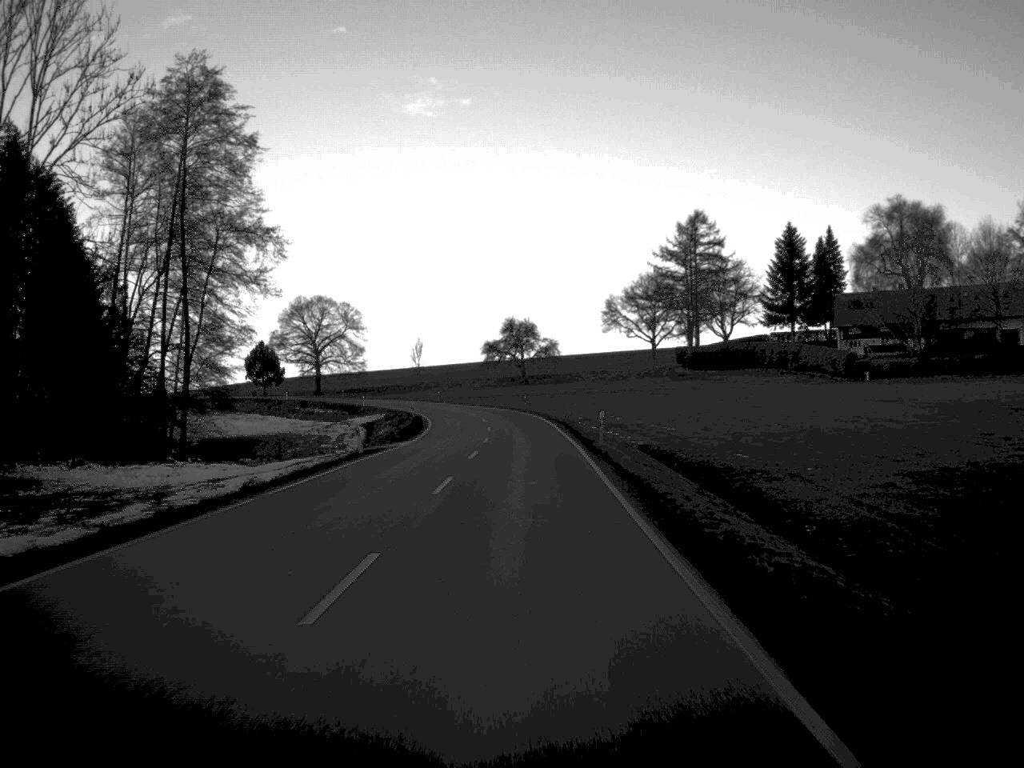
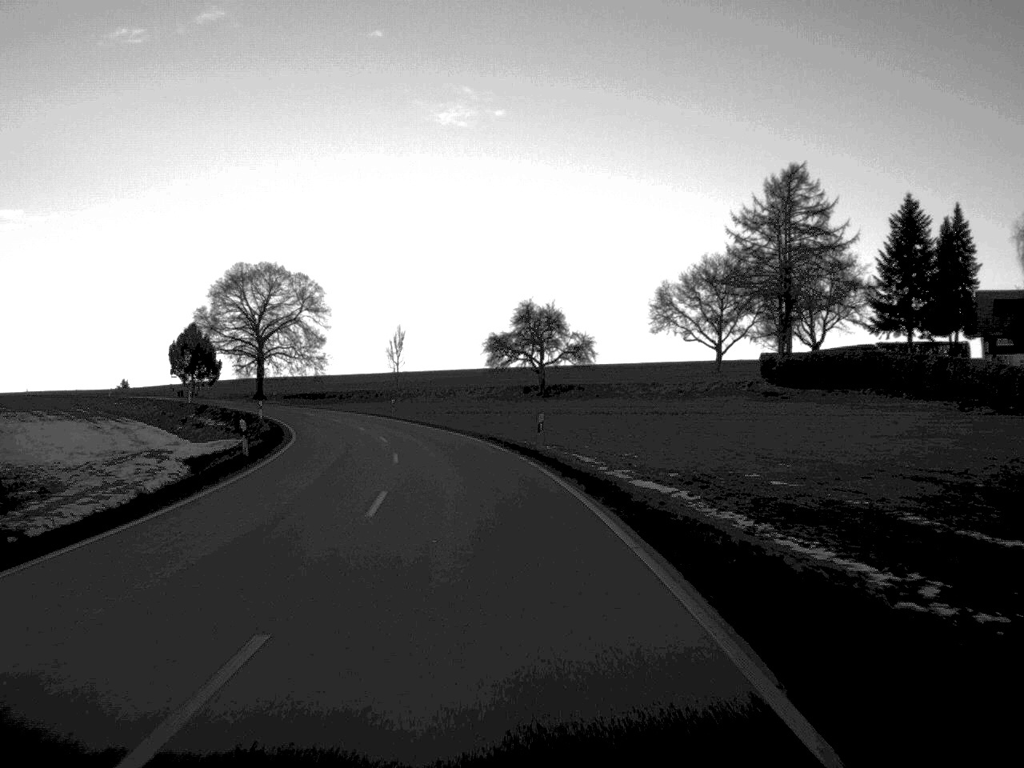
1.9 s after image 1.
(0.0, +52.2) m; -1°
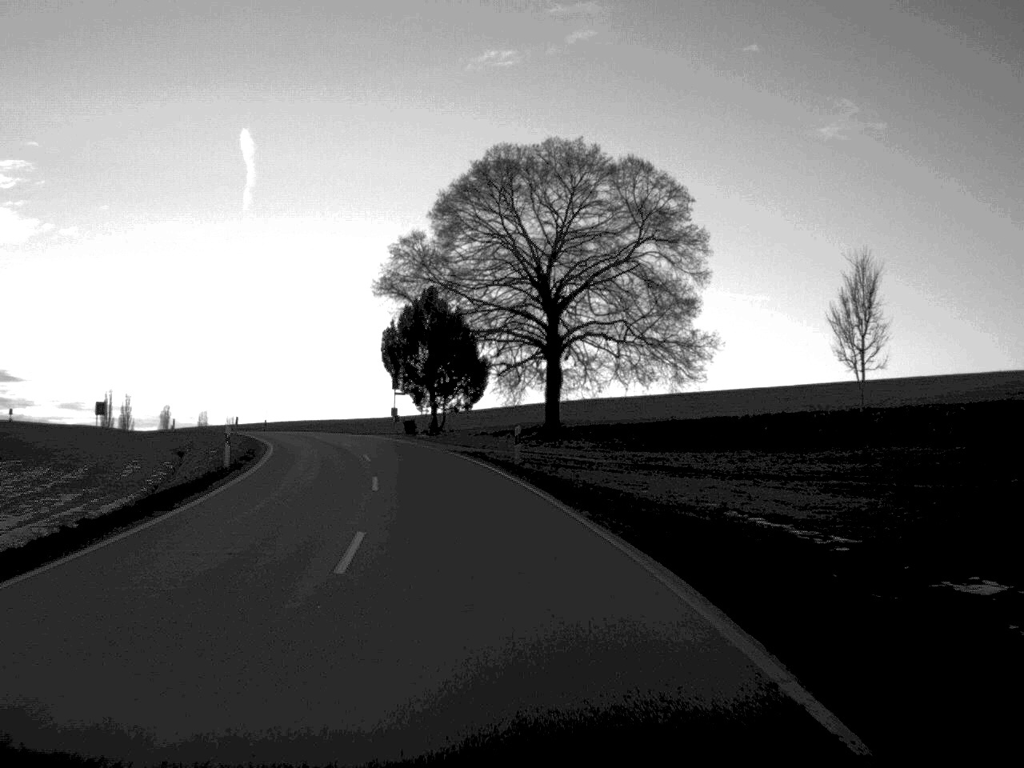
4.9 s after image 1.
(-11.2, +75.3) m; -18°
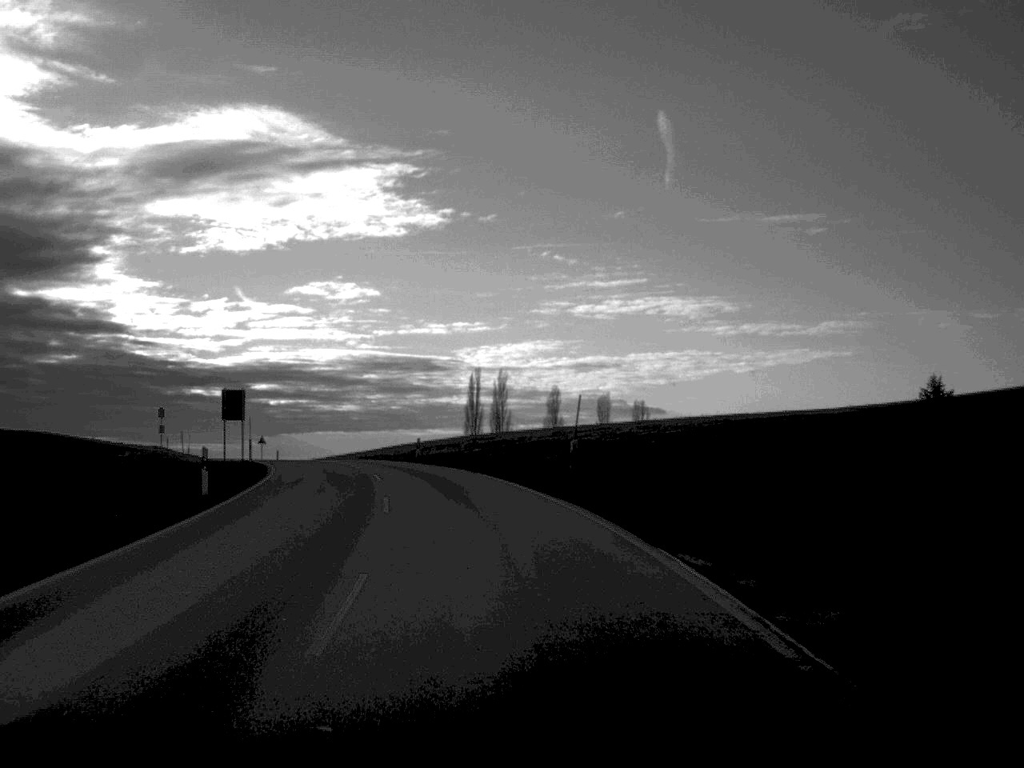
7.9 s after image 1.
(-12.8, +74.5) m; -19°
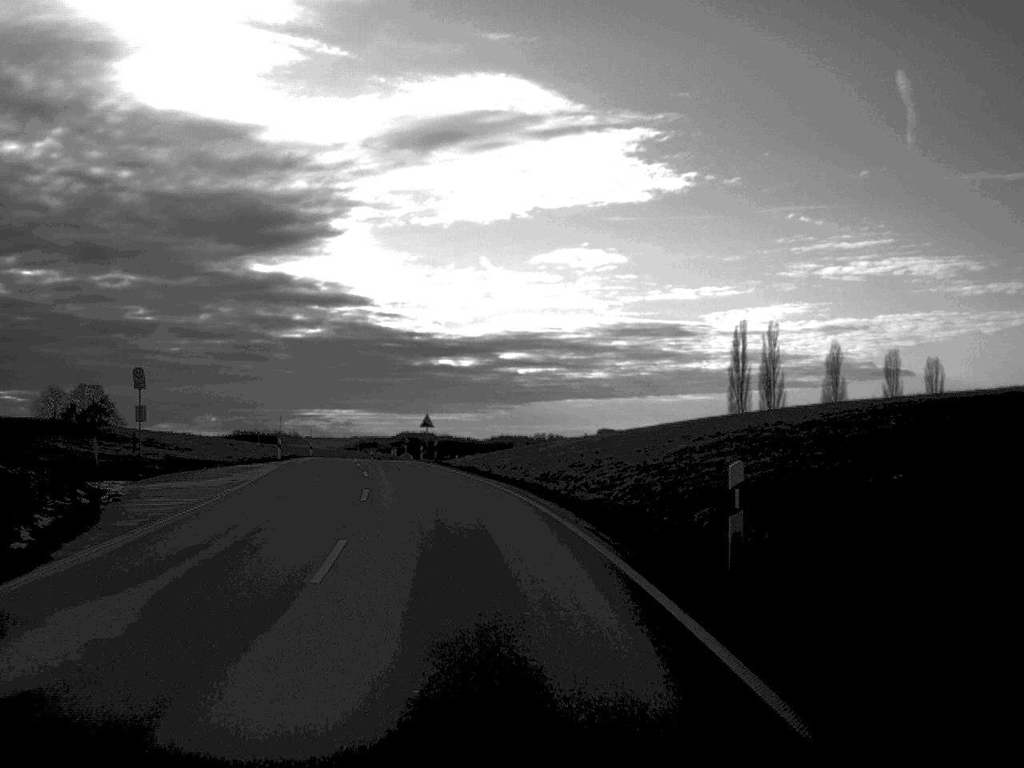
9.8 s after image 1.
(-4.3, +44.0) m; -11°
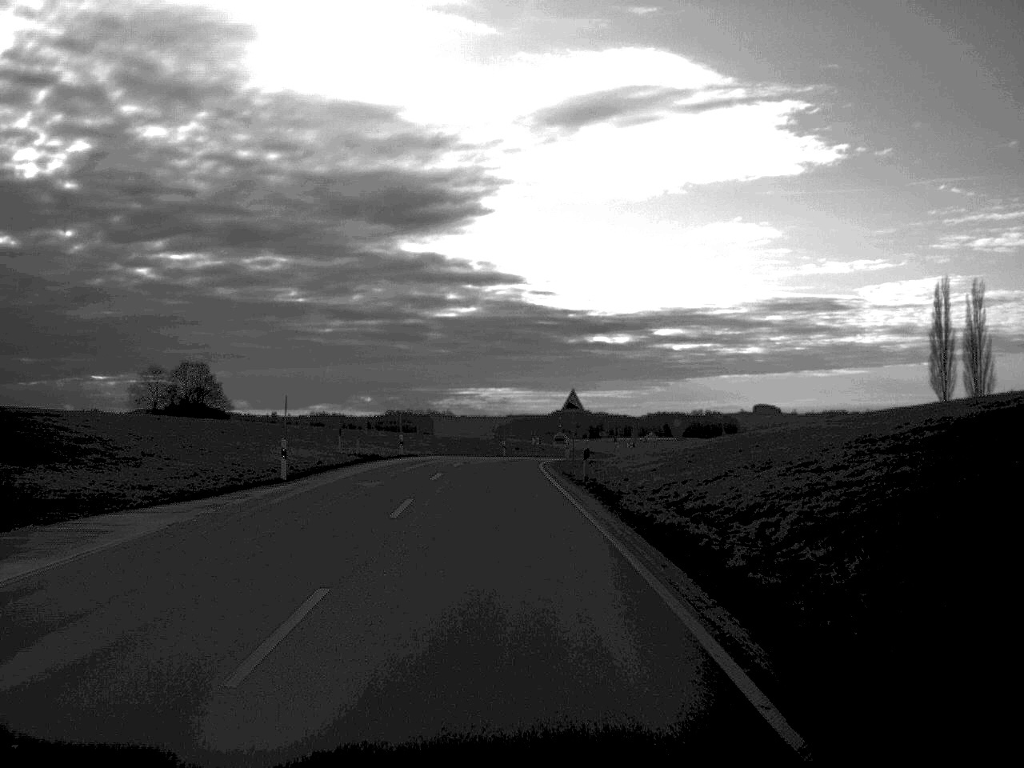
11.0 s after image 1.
(-1.9, +28.7) m; -7°
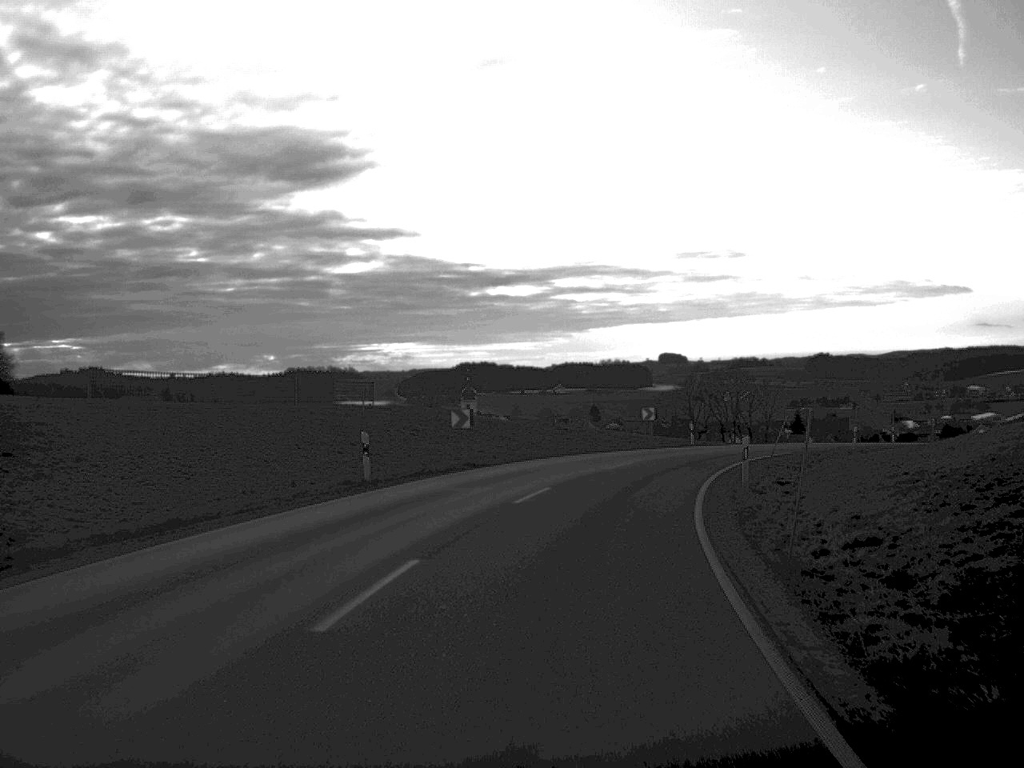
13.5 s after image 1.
(-0.1, +58.2) m; +4°
